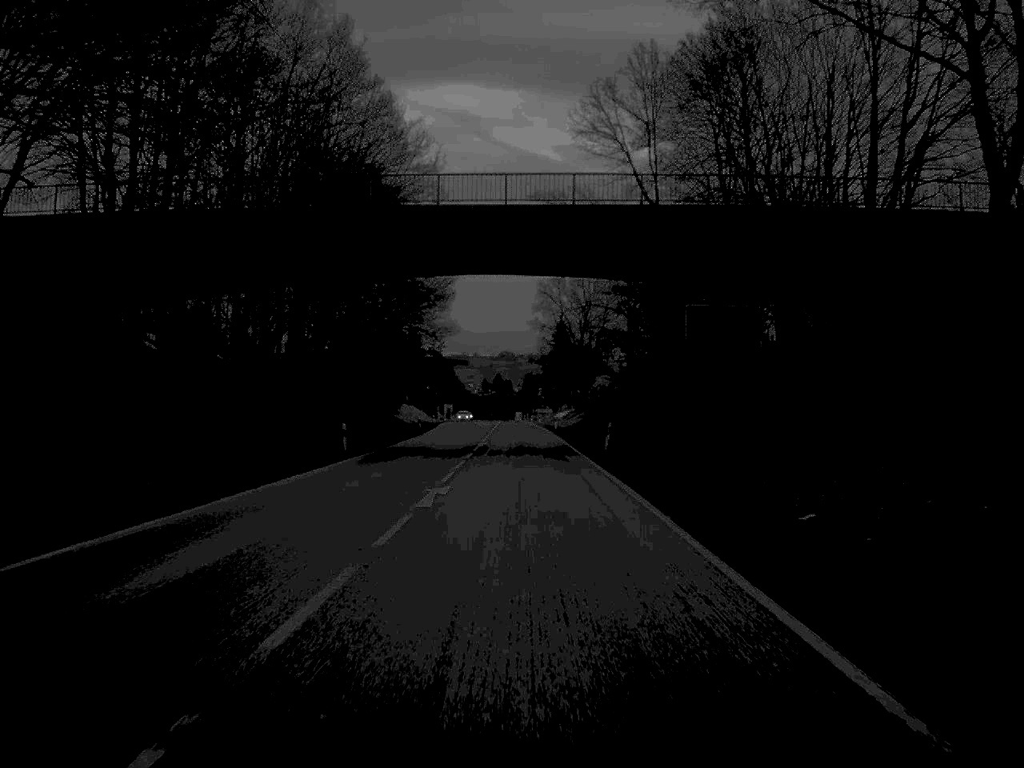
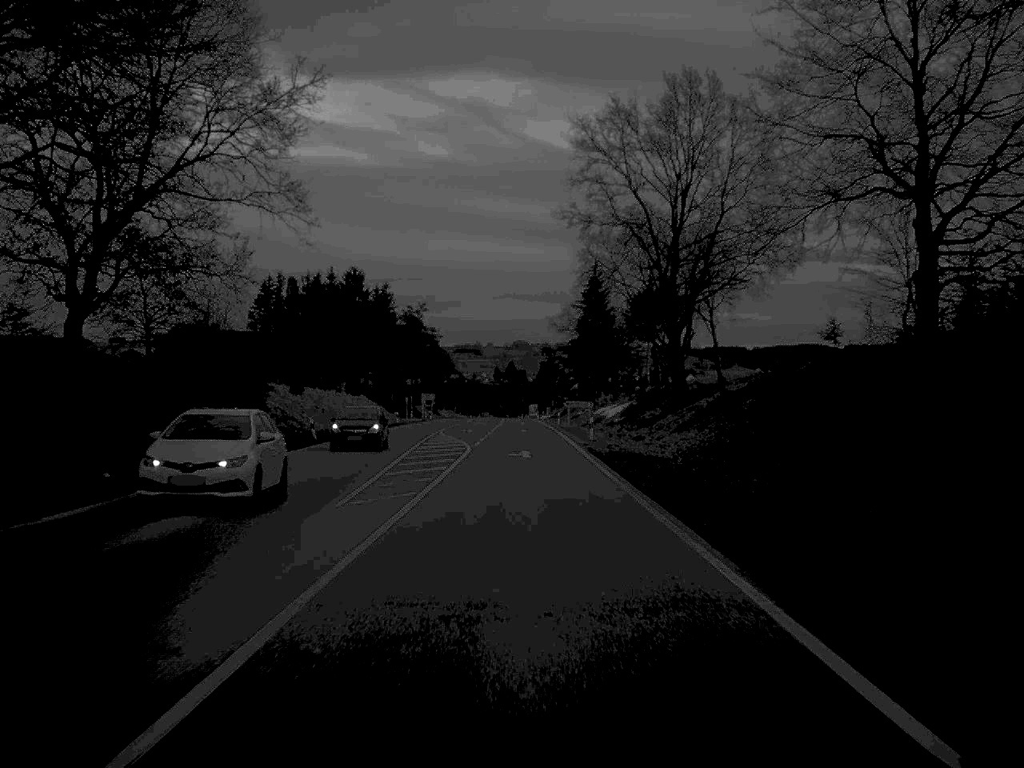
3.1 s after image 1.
(-0.4, +86.4) m; -1°
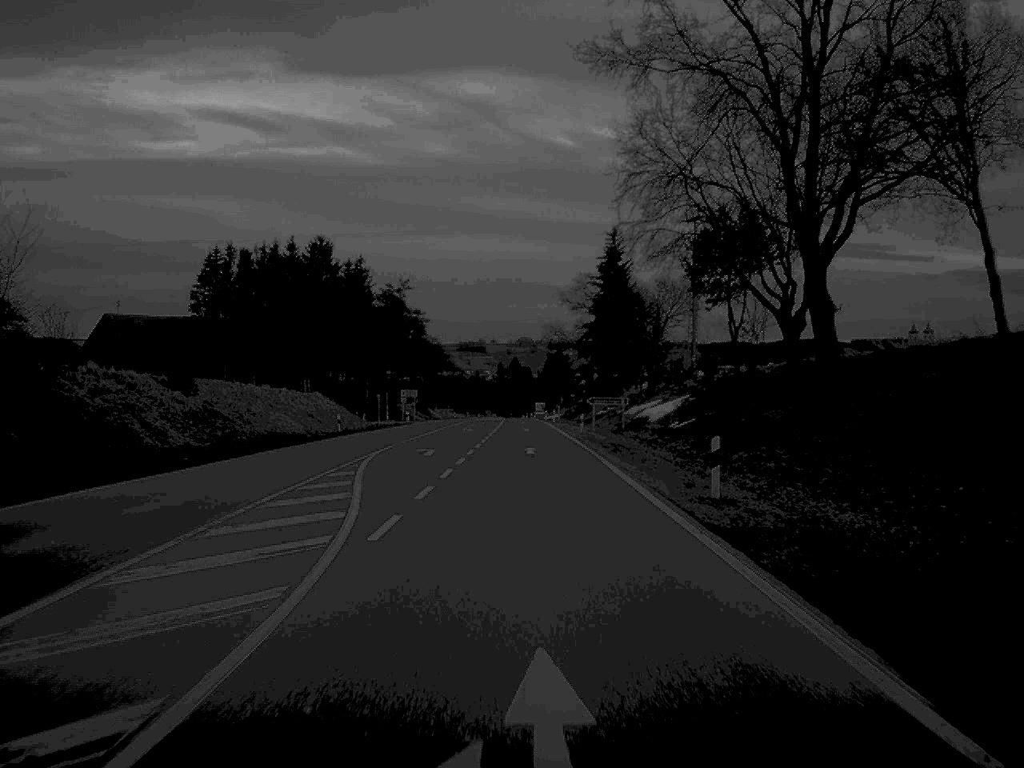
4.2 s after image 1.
(0.0, +33.7) m; 0°
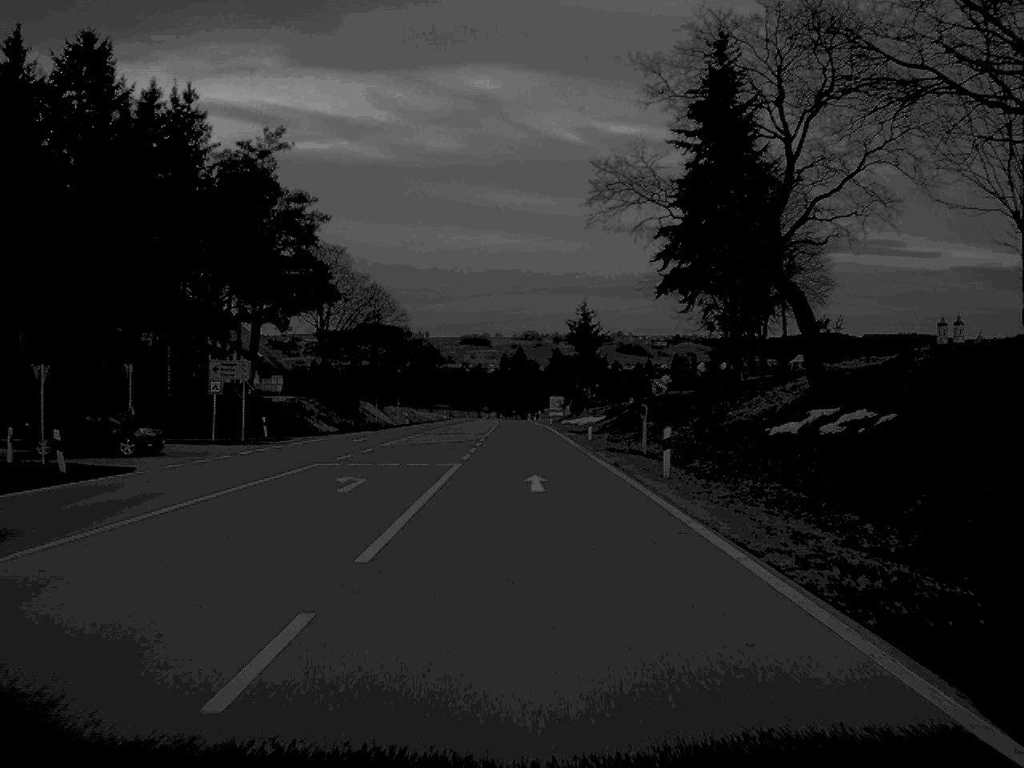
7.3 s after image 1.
(-0.1, +85.4) m; 0°
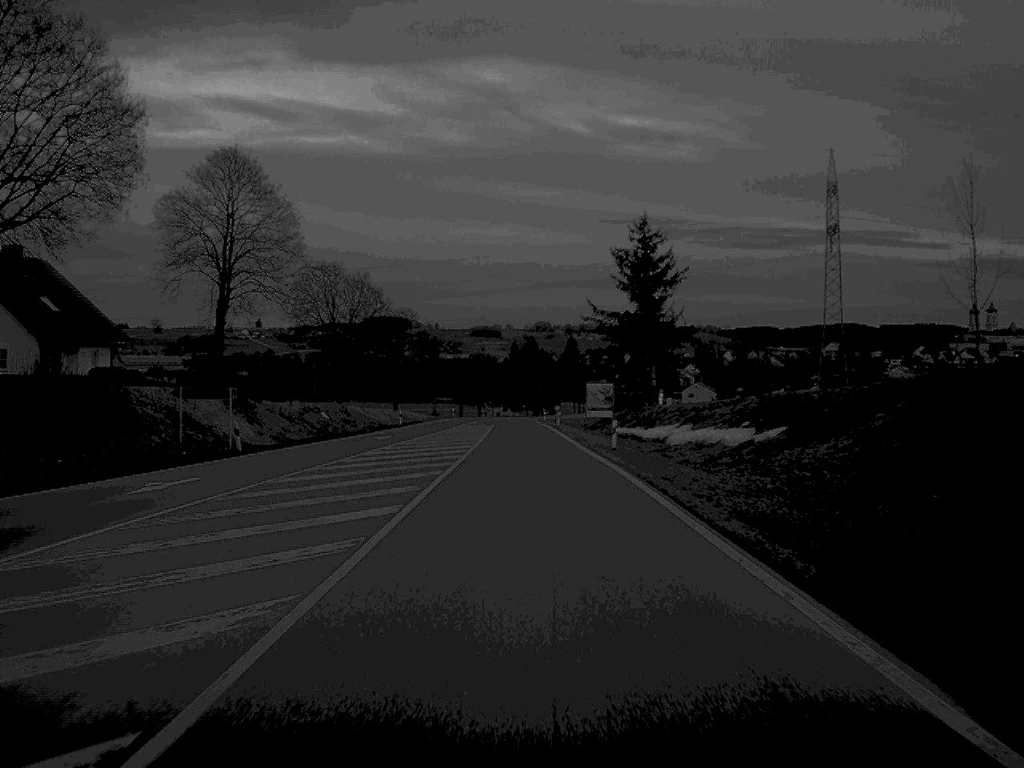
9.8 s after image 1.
(-0.2, +66.9) m; 0°
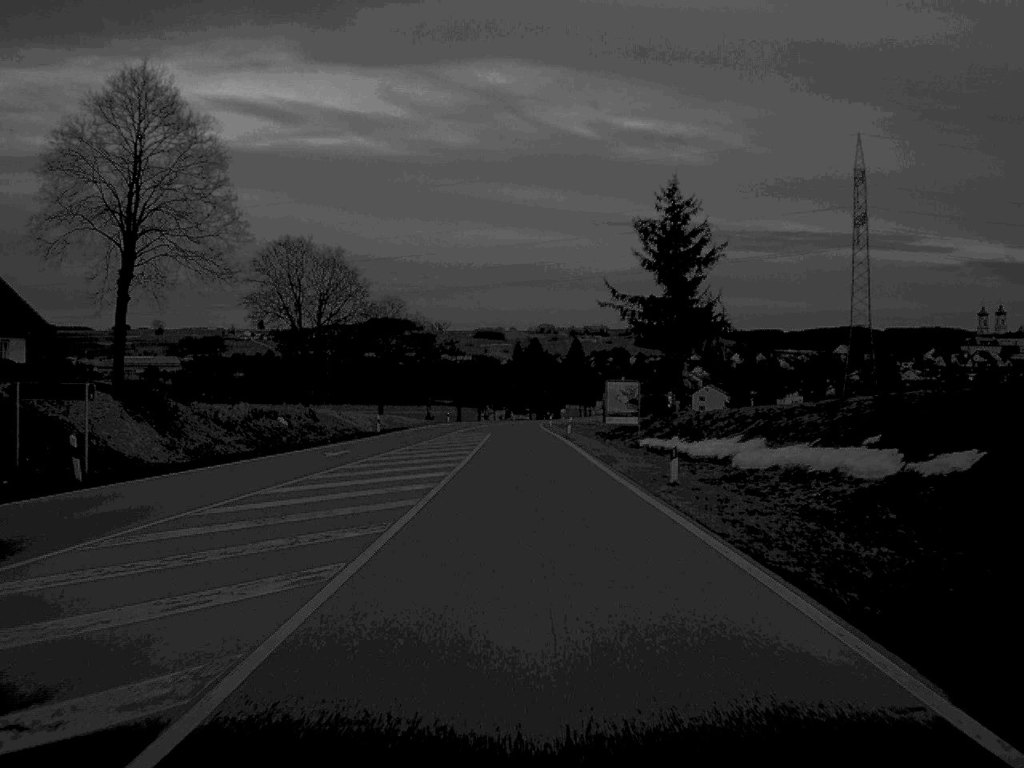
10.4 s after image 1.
(0.0, +15.6) m; 0°
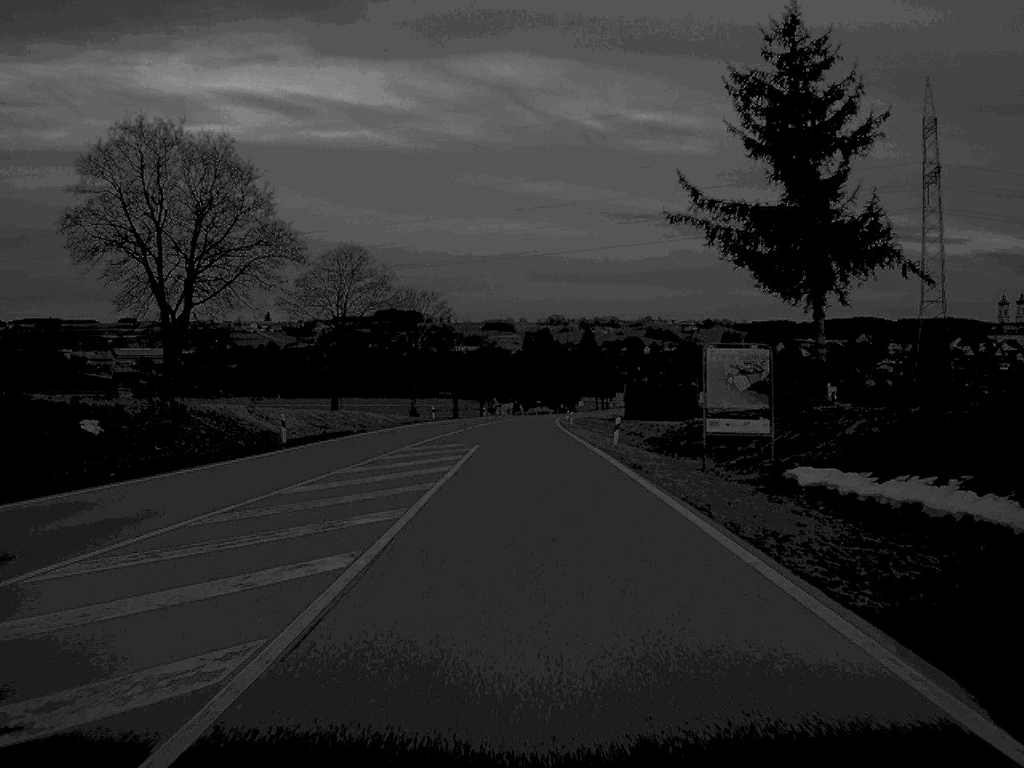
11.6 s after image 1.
(-0.1, +31.8) m; 0°
